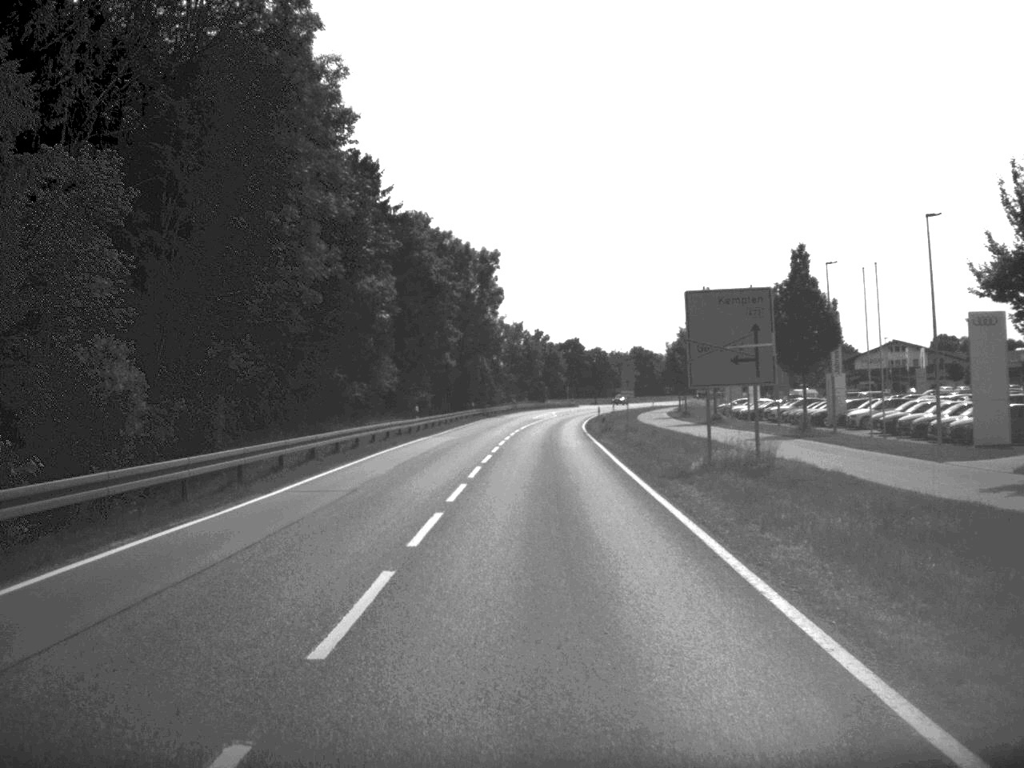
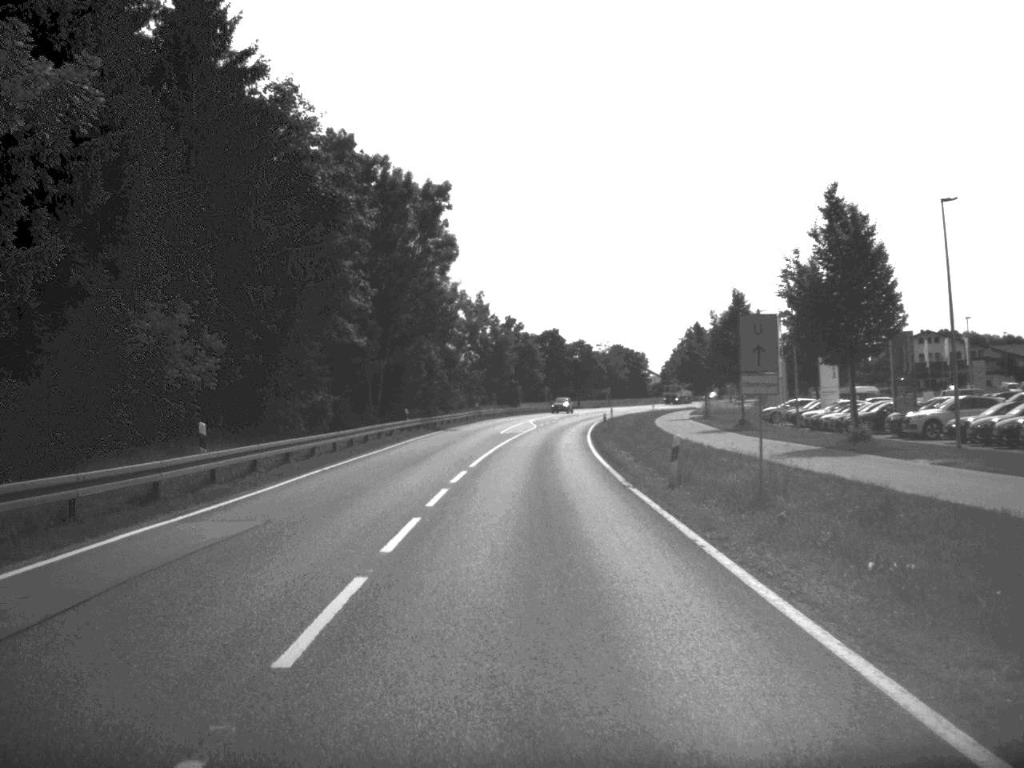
(+0.4, +35.5) m; +1°
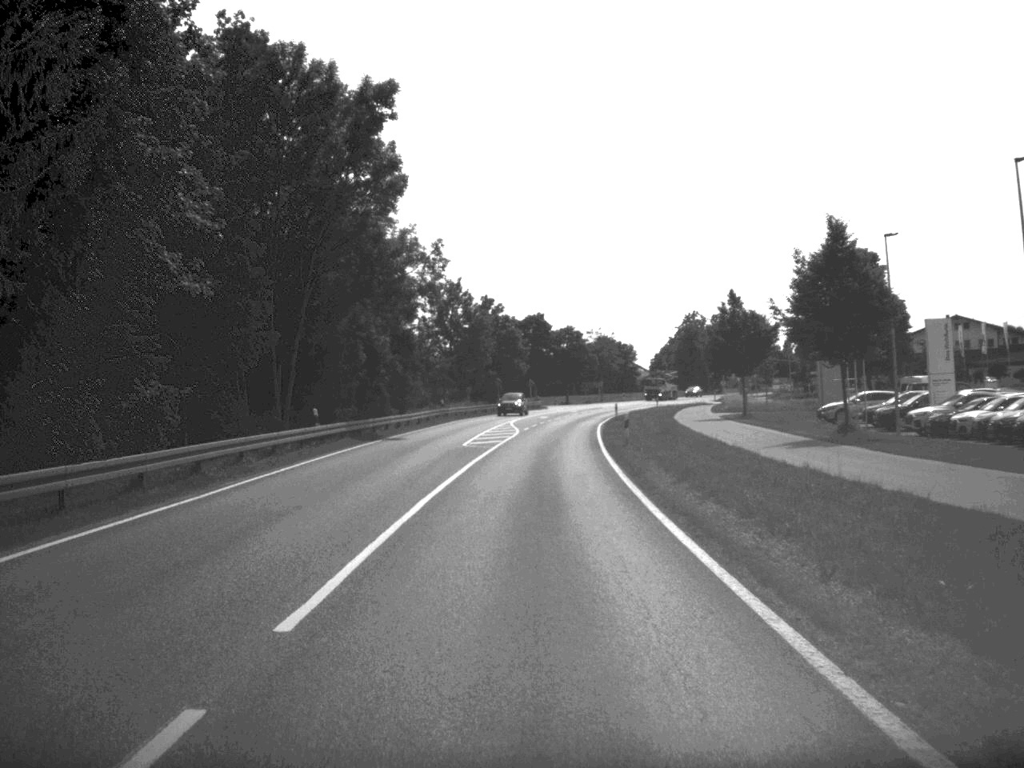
(+0.1, +22.6) m; +1°
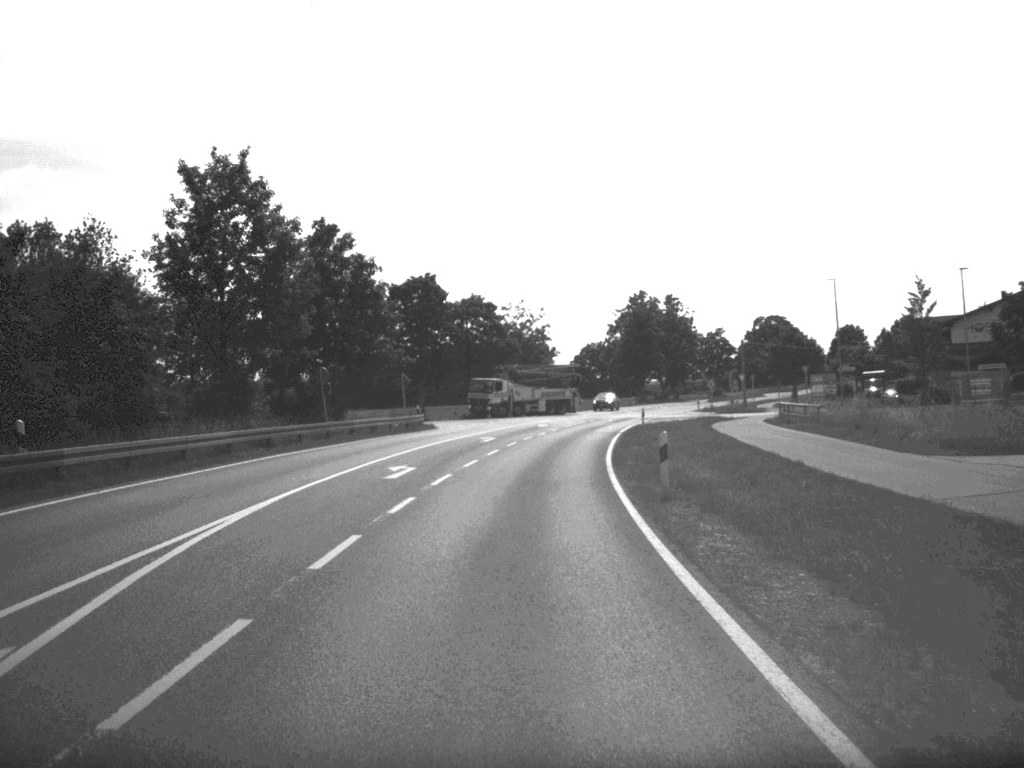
(+1.7, +57.2) m; +4°
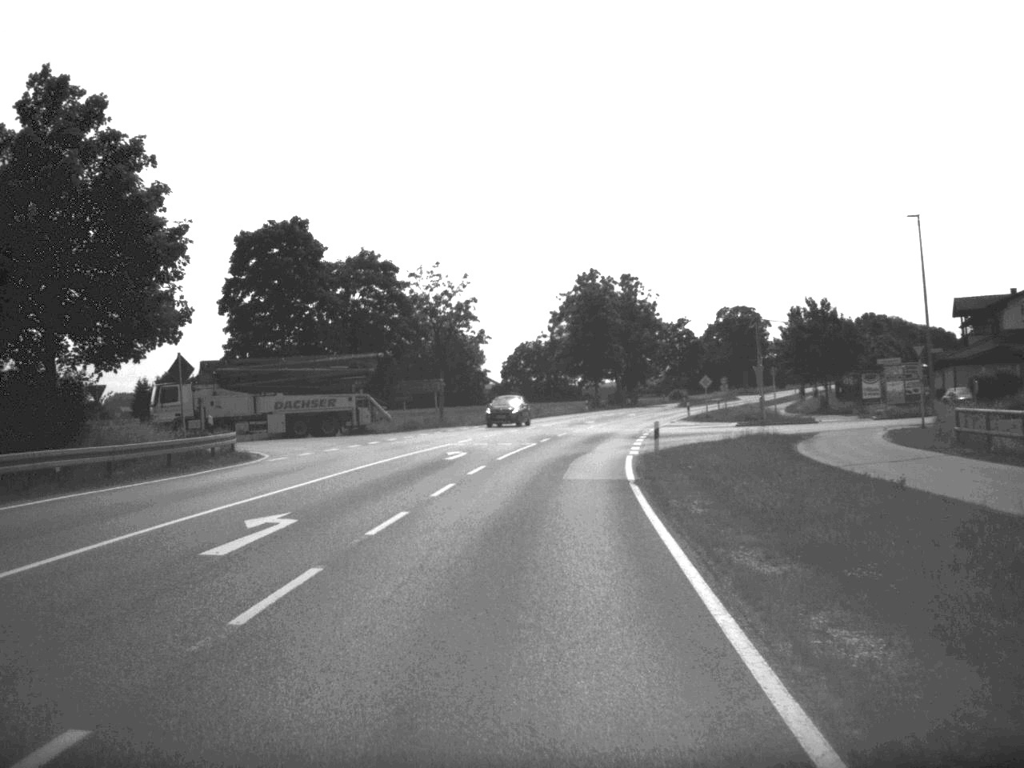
(+0.8, +32.3) m; +3°
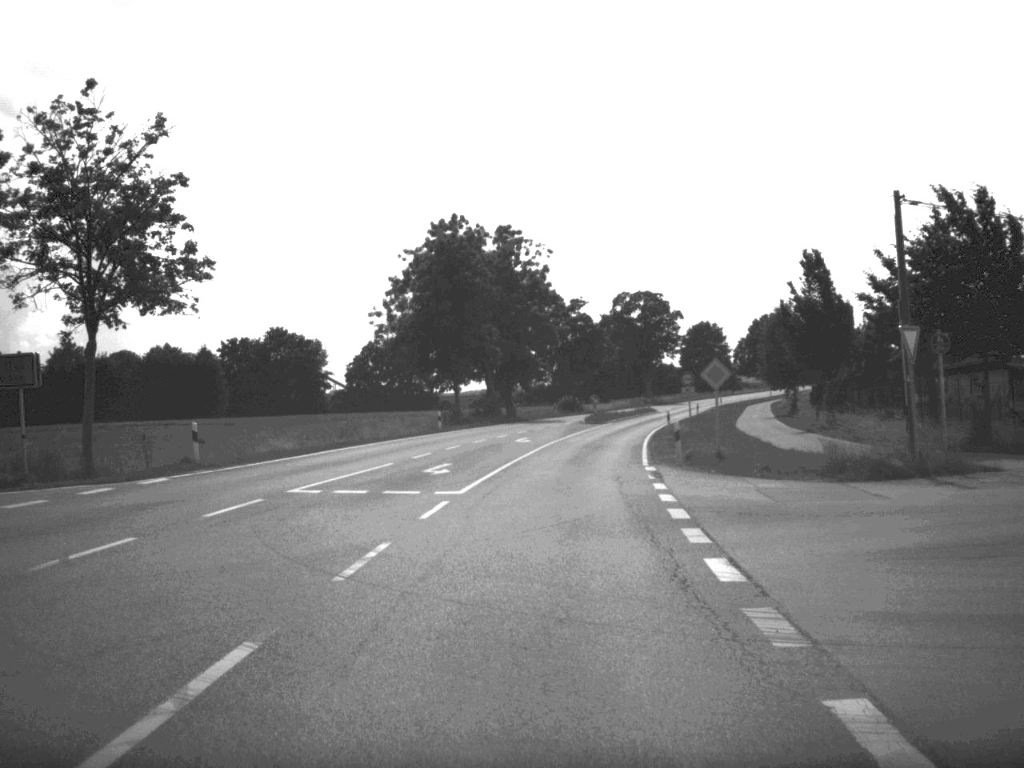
(+2.3, +44.3) m; +6°
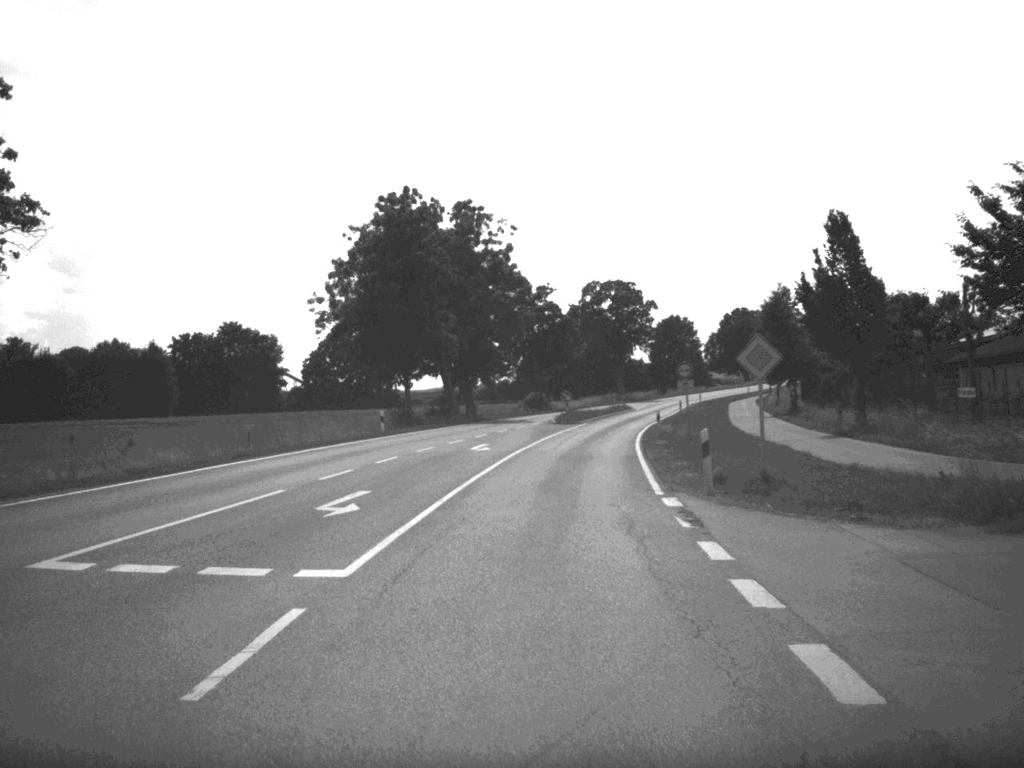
(+0.1, +10.4) m; +2°
